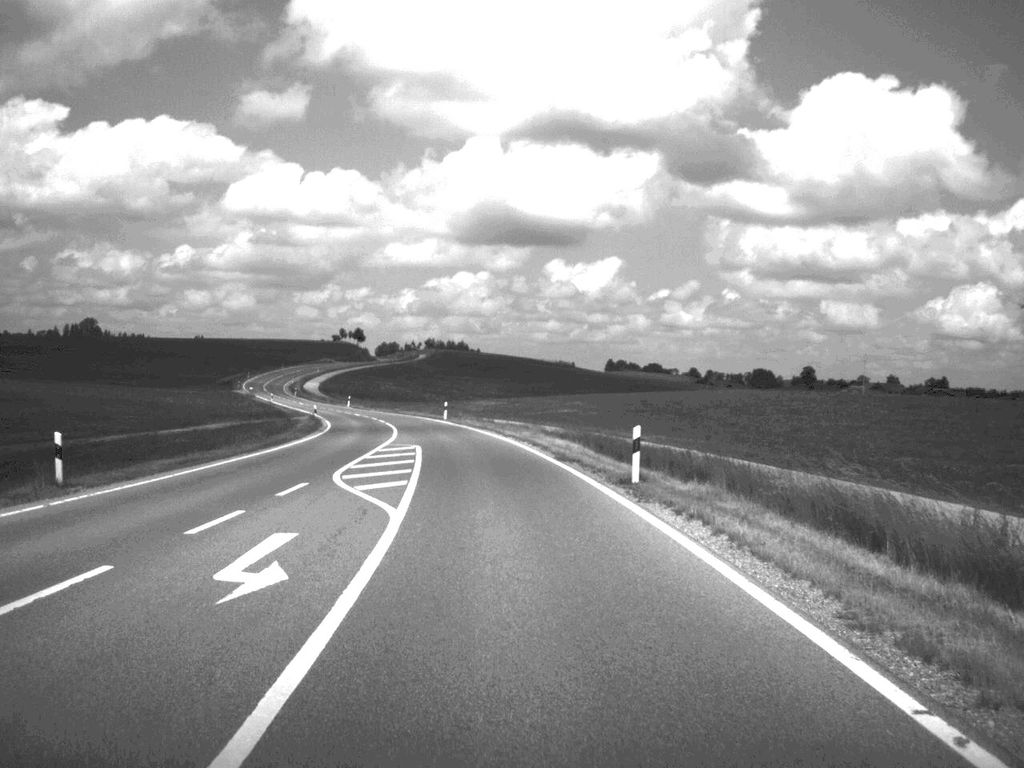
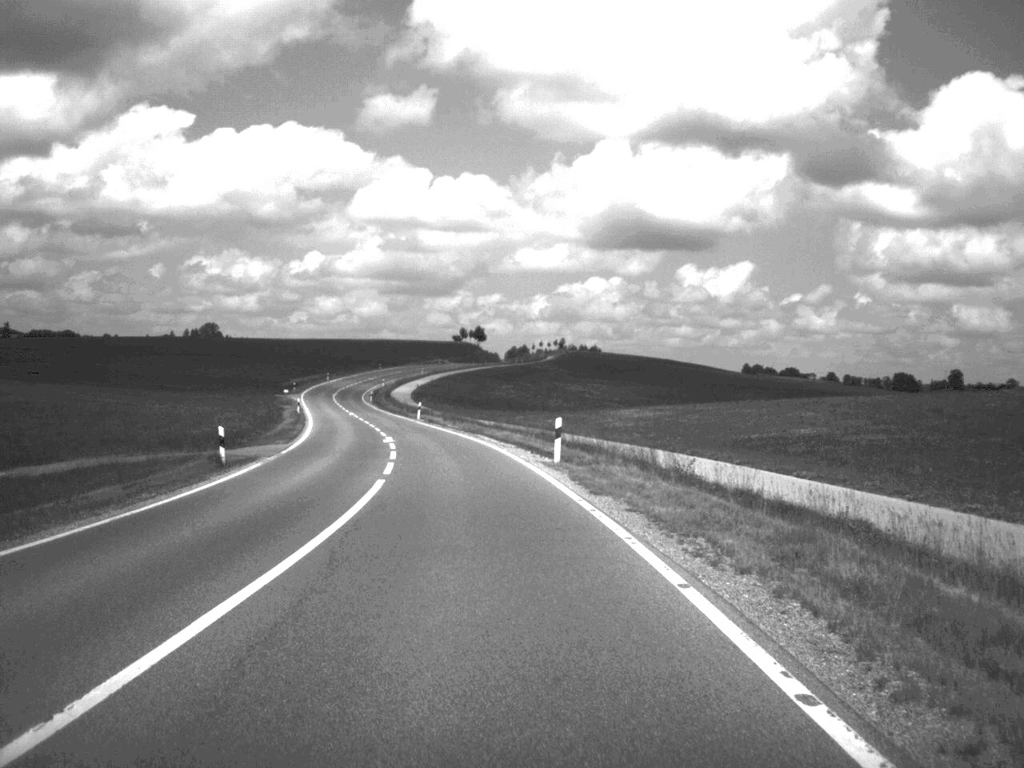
(-2.4, +45.5) m; -6°
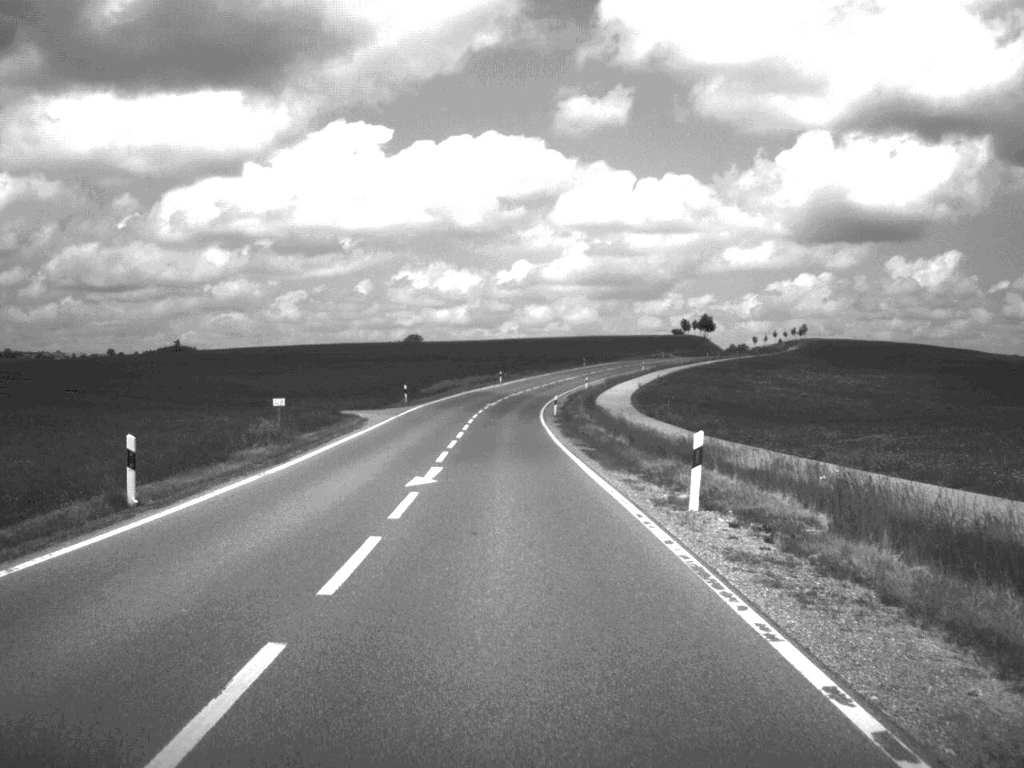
(-6.1, +63.2) m; -10°
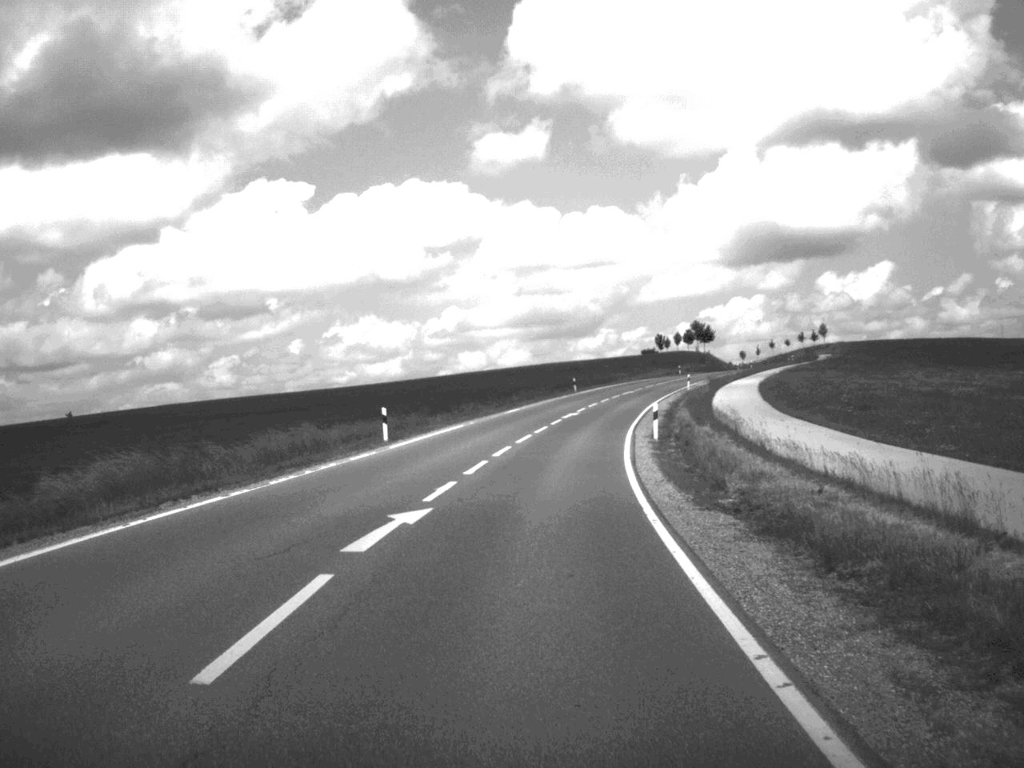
(-0.2, +79.8) m; +3°
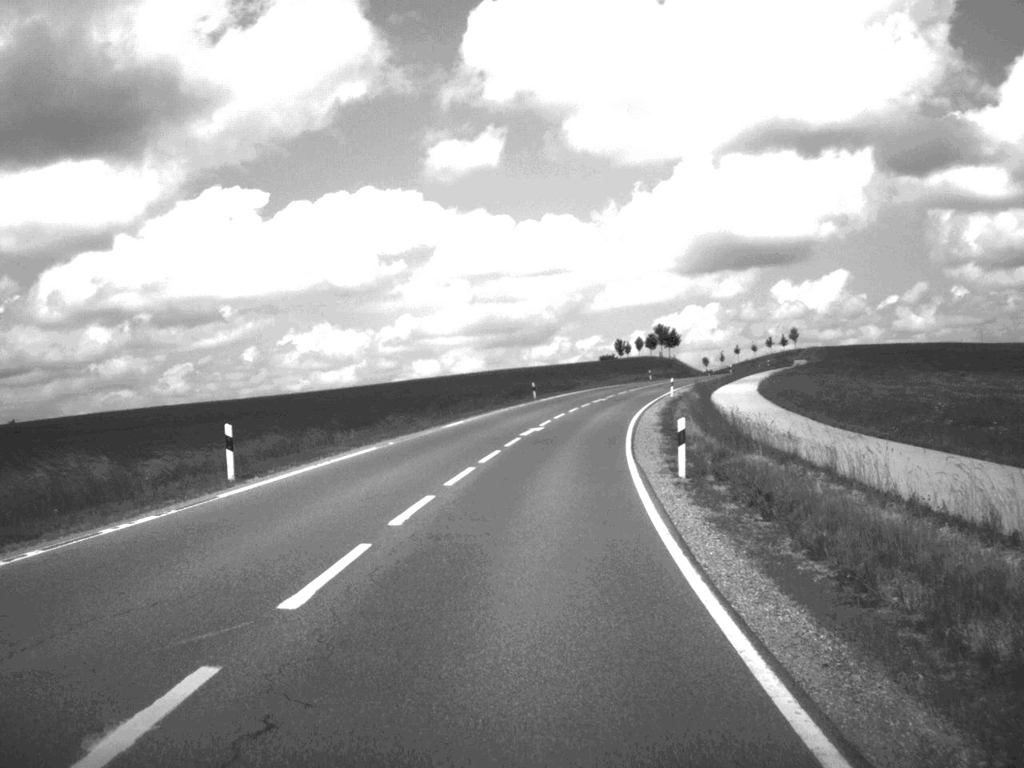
(+0.3, +15.1) m; +2°
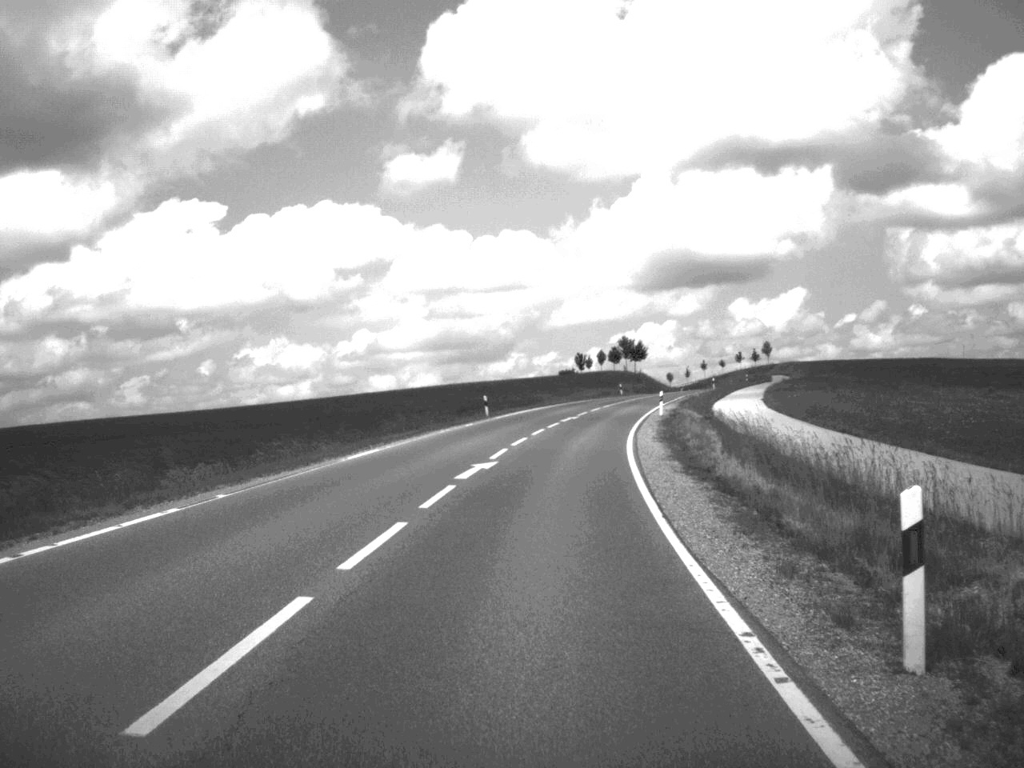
(+0.3, +15.1) m; +2°
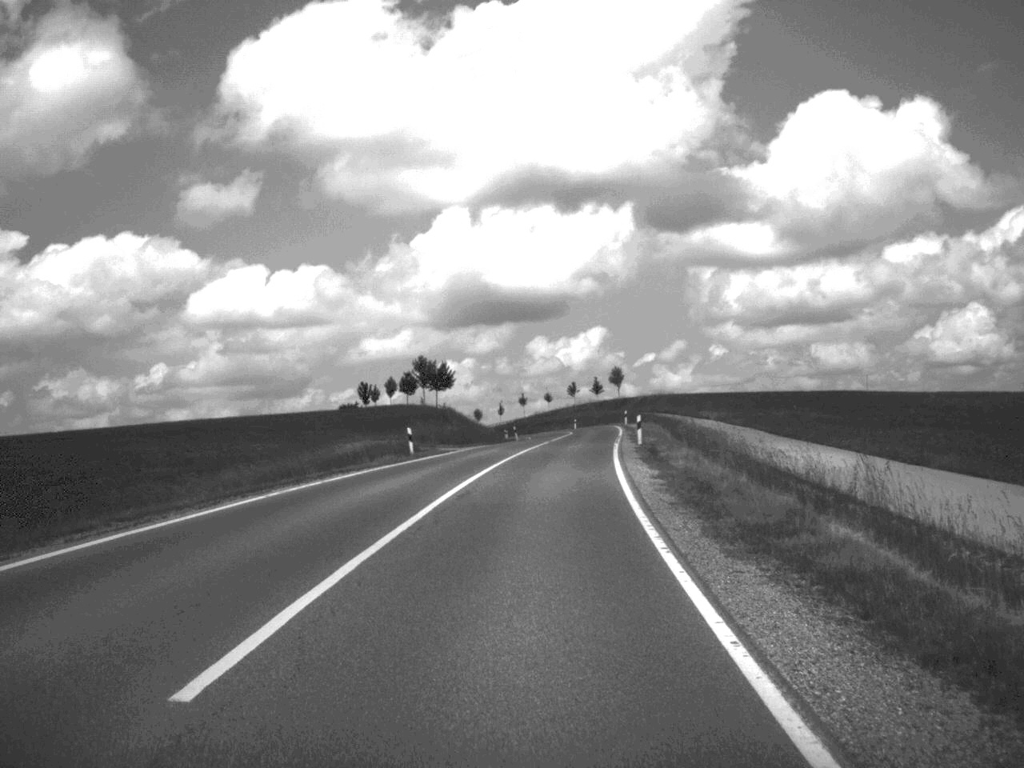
(+4.7, +61.8) m; +9°
